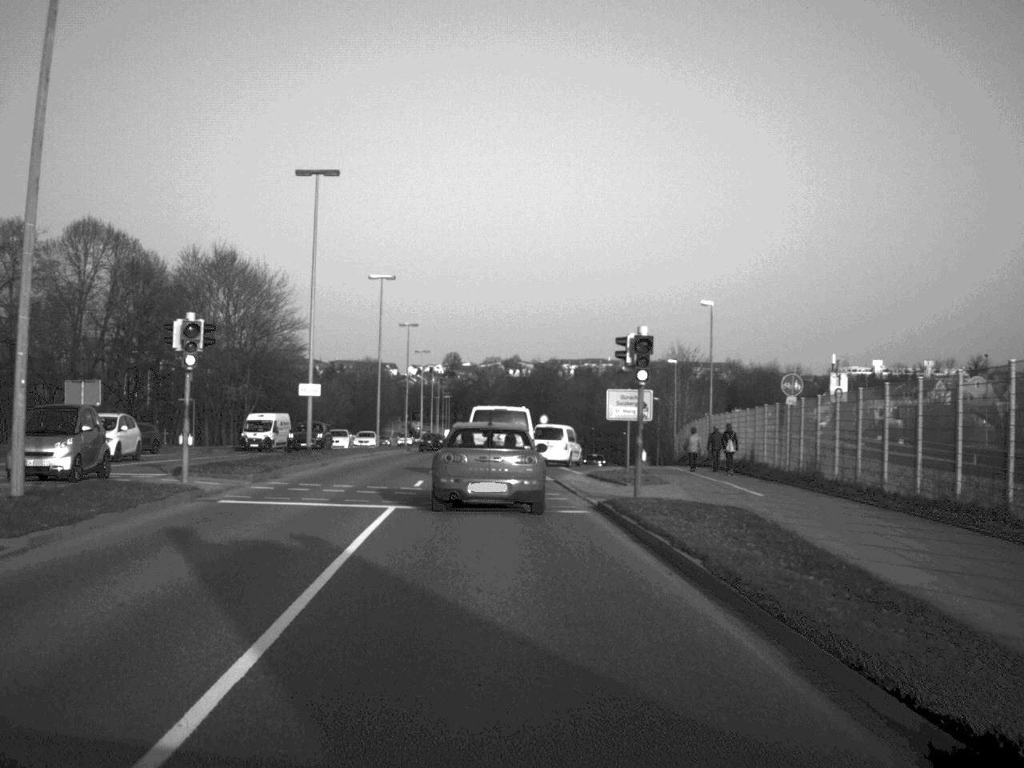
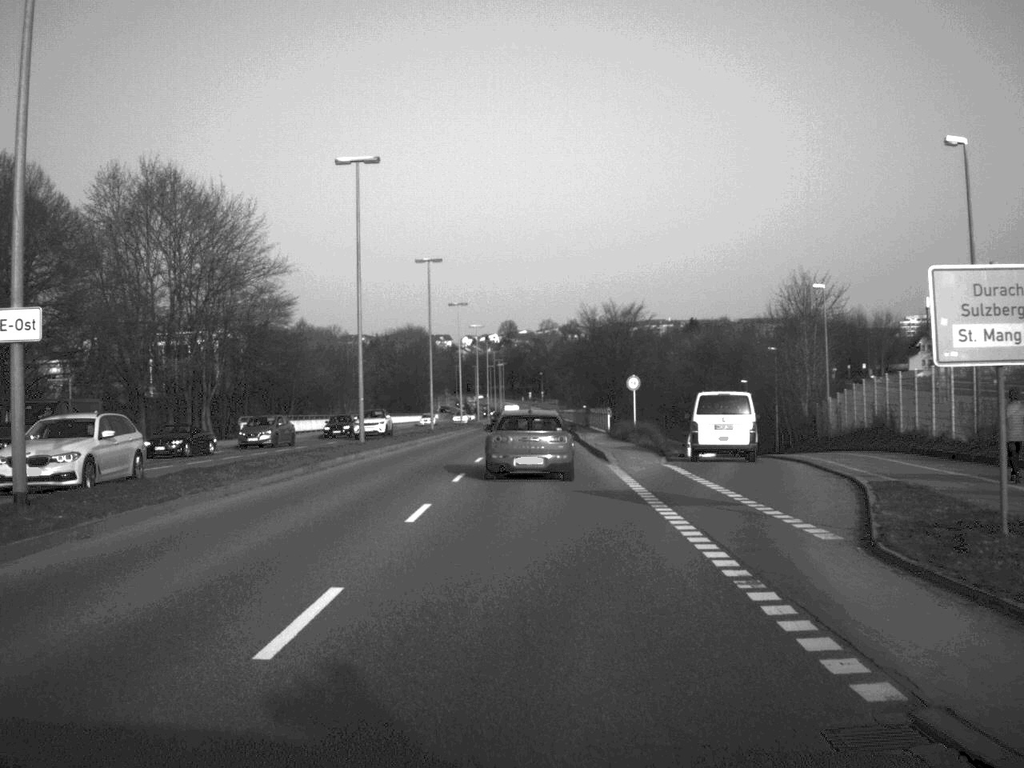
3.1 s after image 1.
(-0.8, +30.0) m; -3°
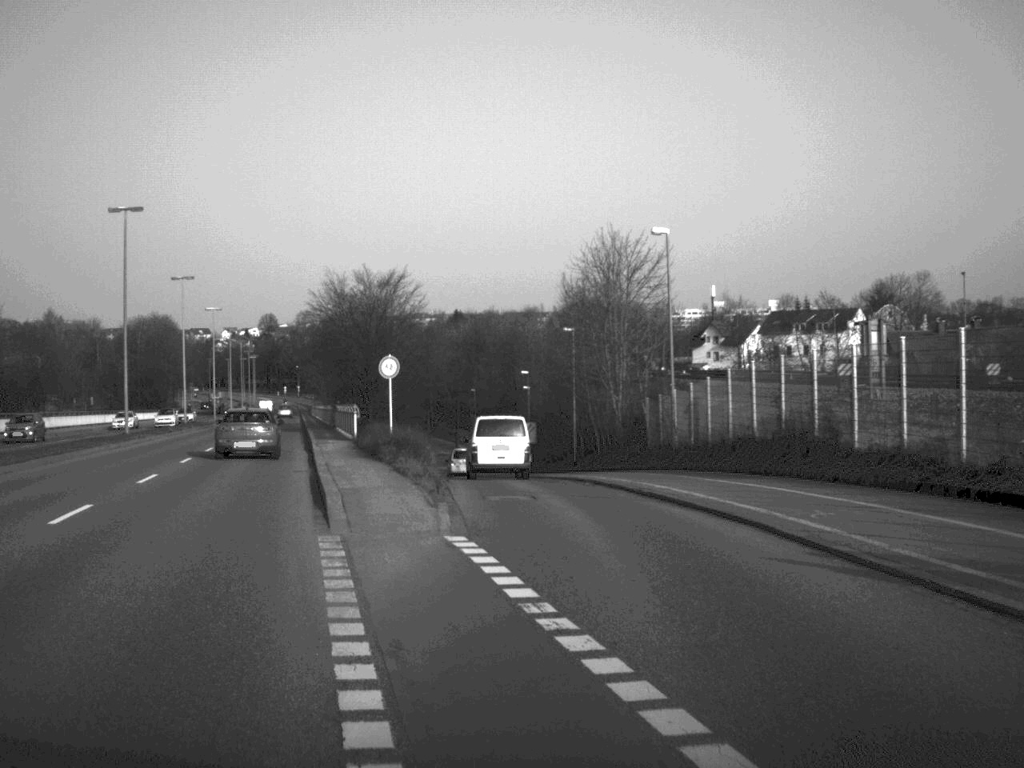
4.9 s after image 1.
(+1.5, +18.2) m; +11°
